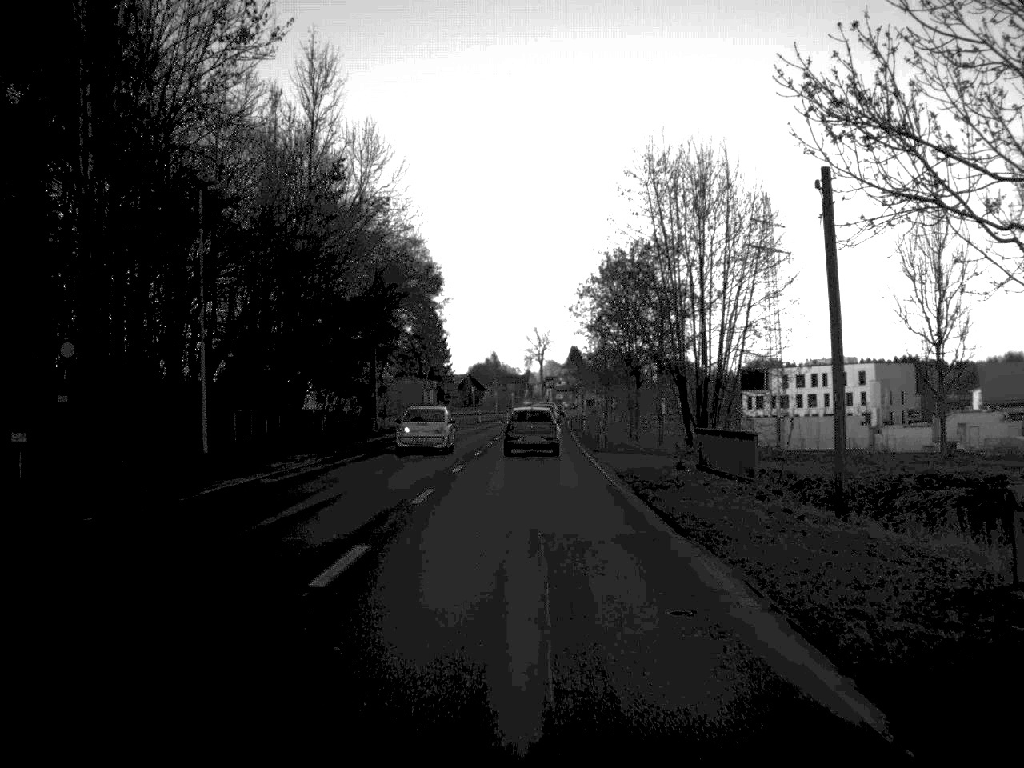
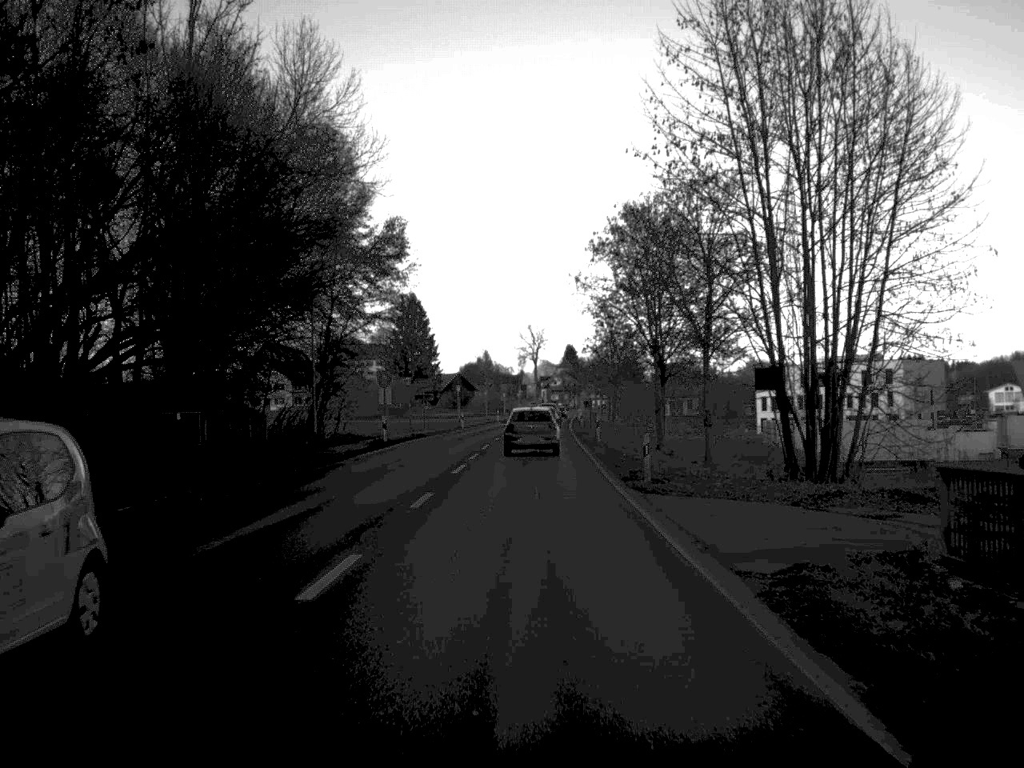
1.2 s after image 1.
(+0.1, +19.2) m; 0°
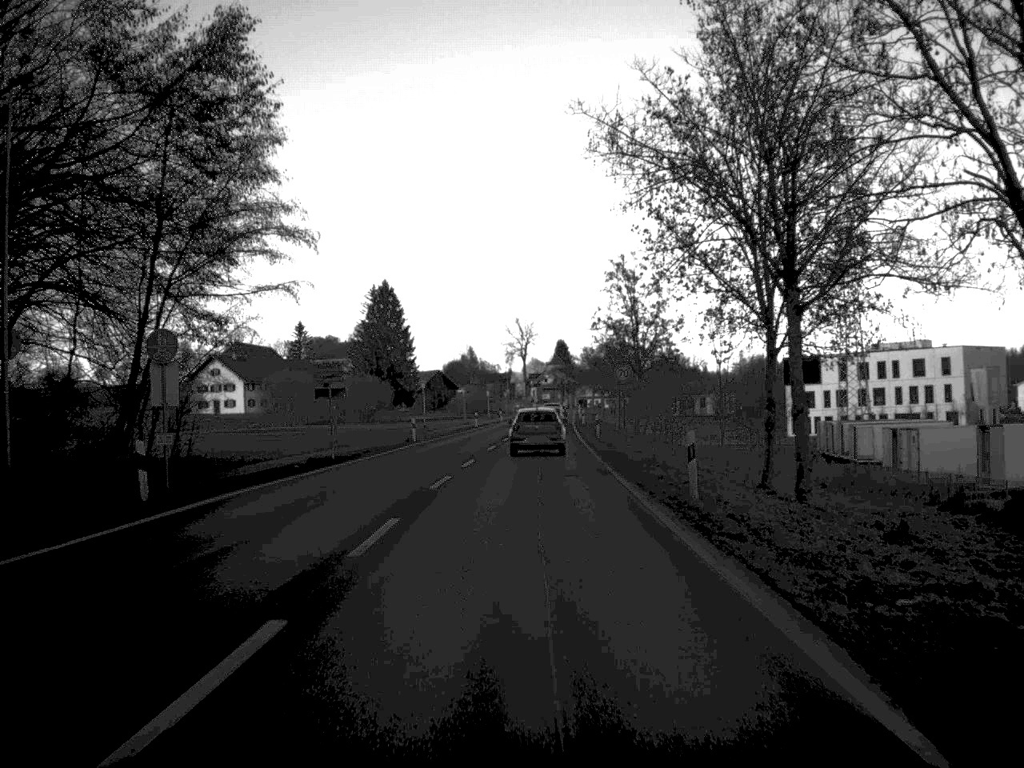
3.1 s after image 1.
(+0.1, +31.3) m; 0°
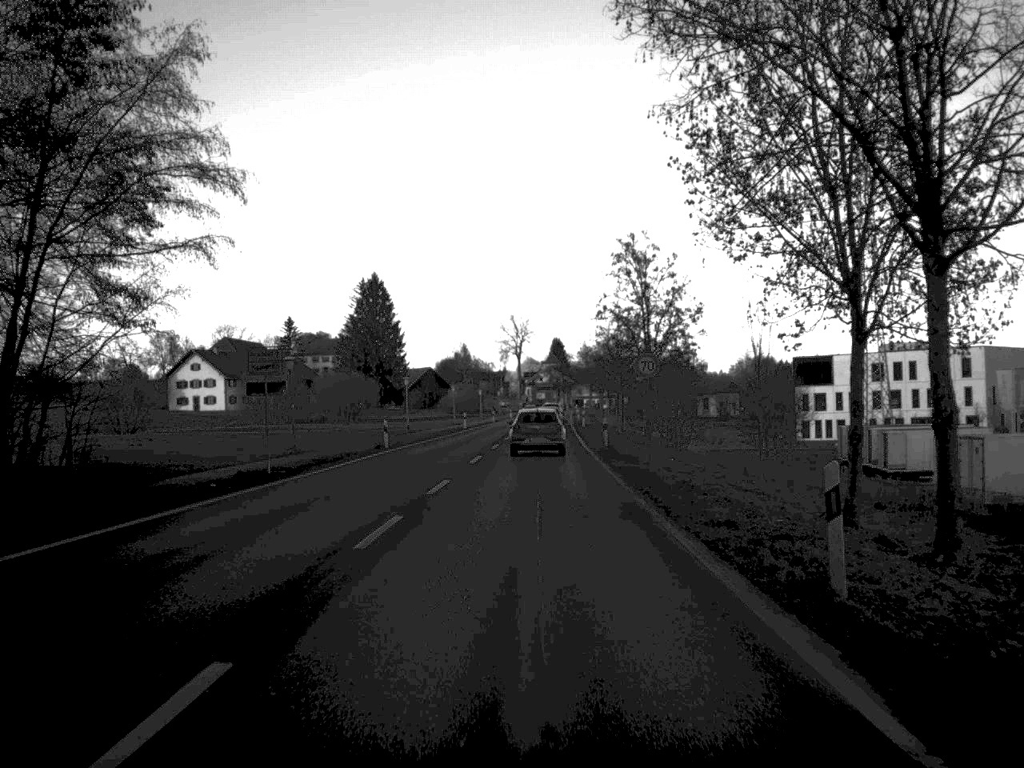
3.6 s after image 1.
(0.0, +9.5) m; 0°
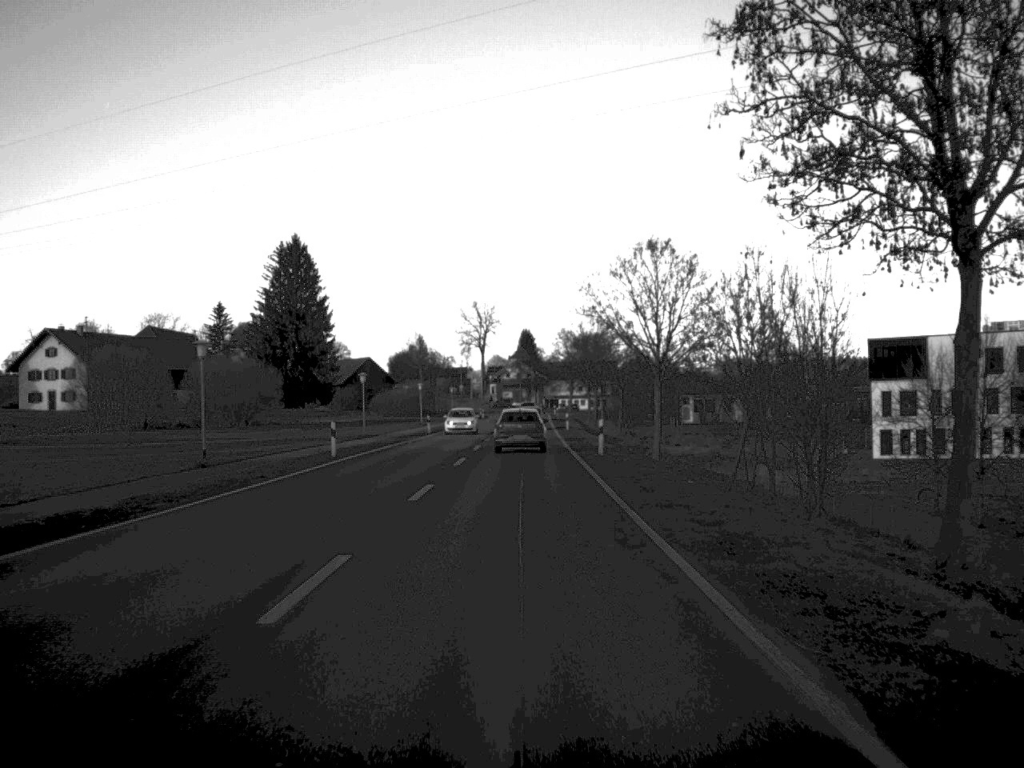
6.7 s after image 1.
(+0.6, +49.4) m; +1°
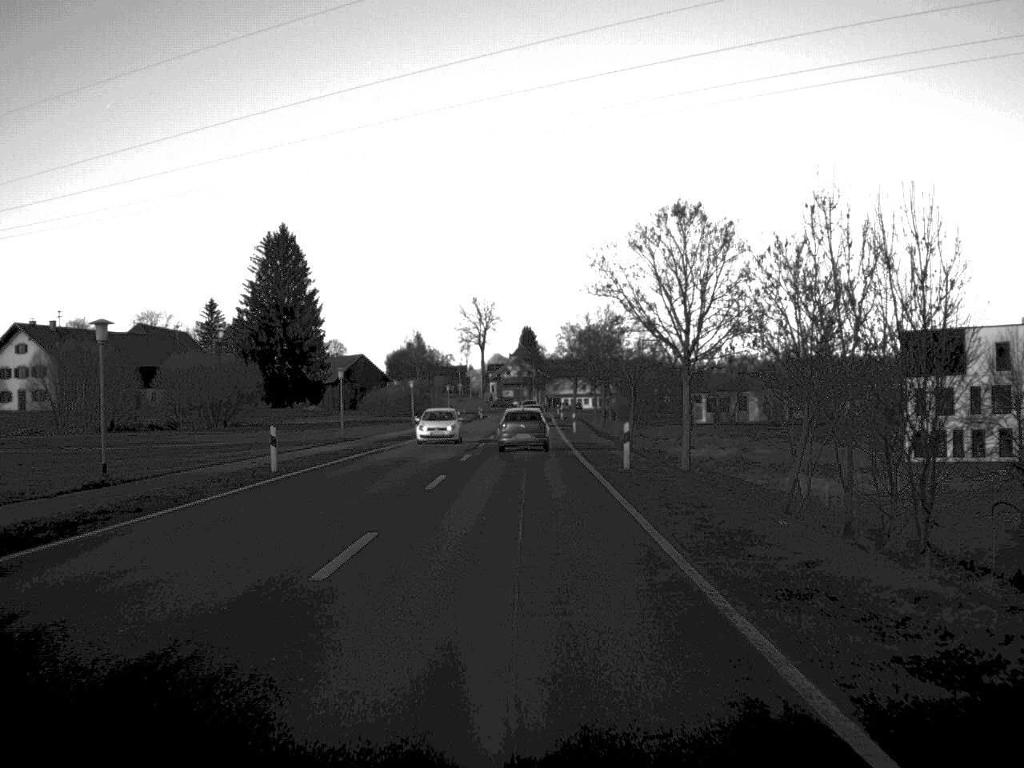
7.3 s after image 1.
(0.0, +9.6) m; 0°
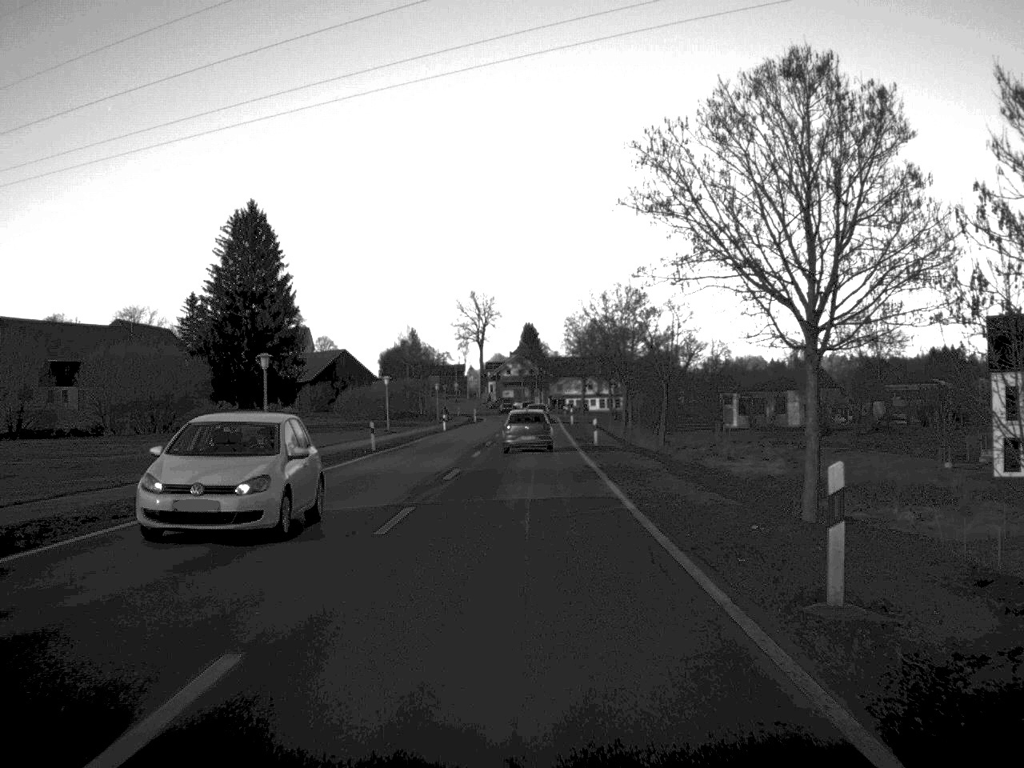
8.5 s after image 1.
(0.0, +20.1) m; 0°
